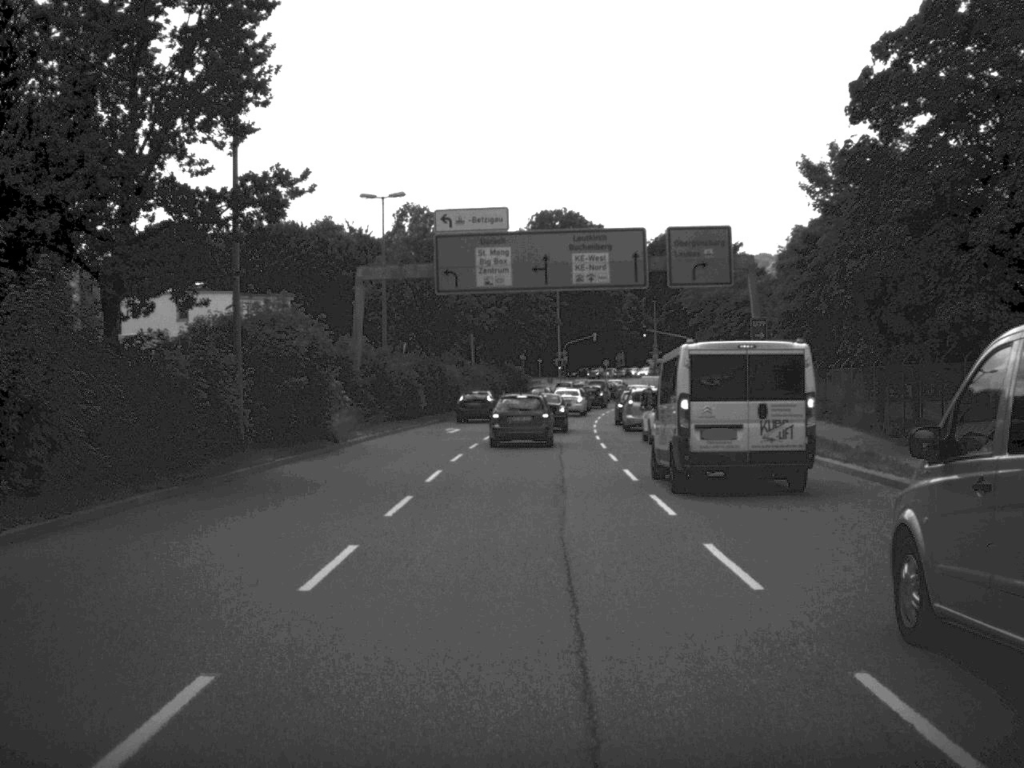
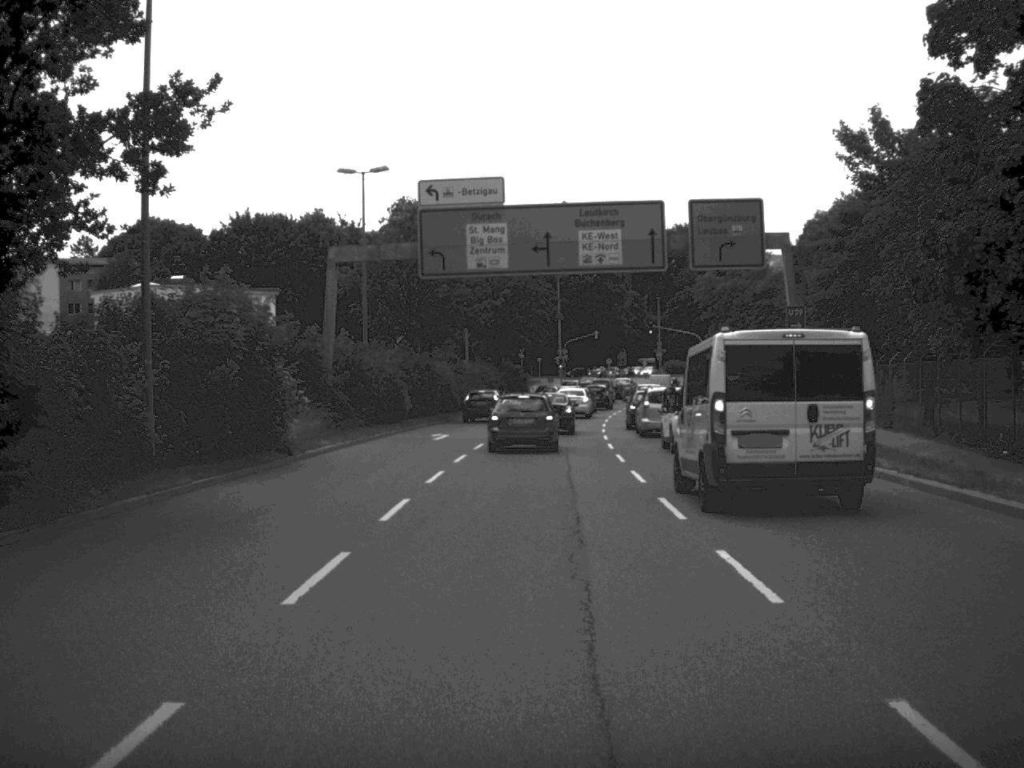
(0.0, +6.6) m; 0°
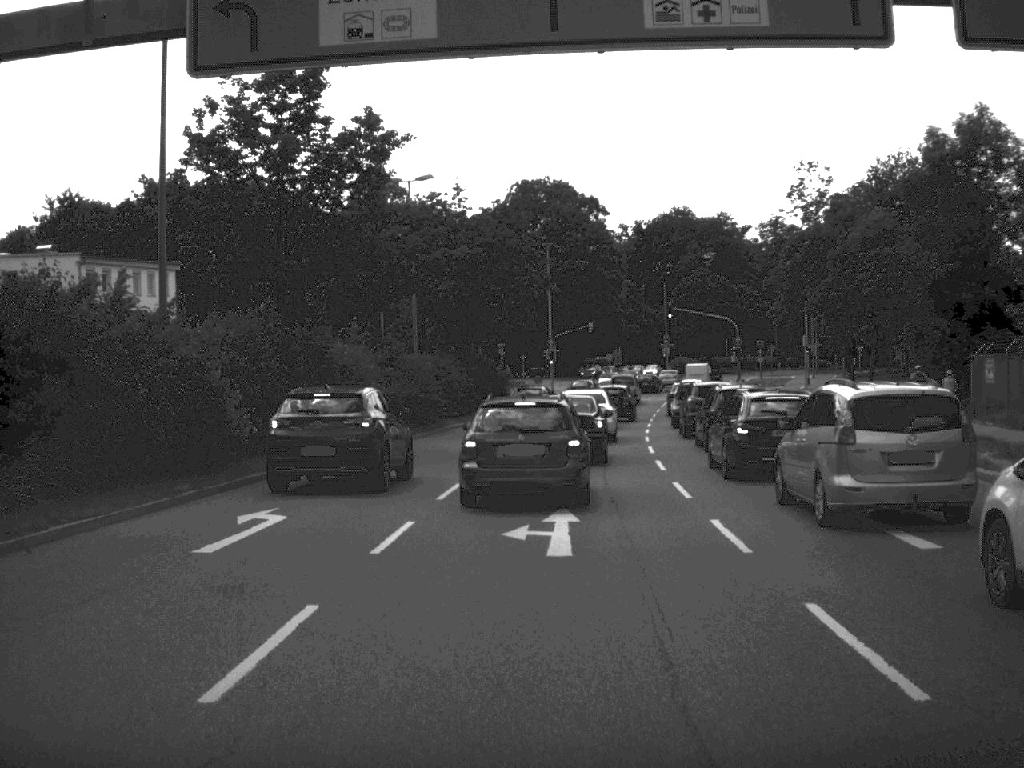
(+0.1, +26.5) m; 0°
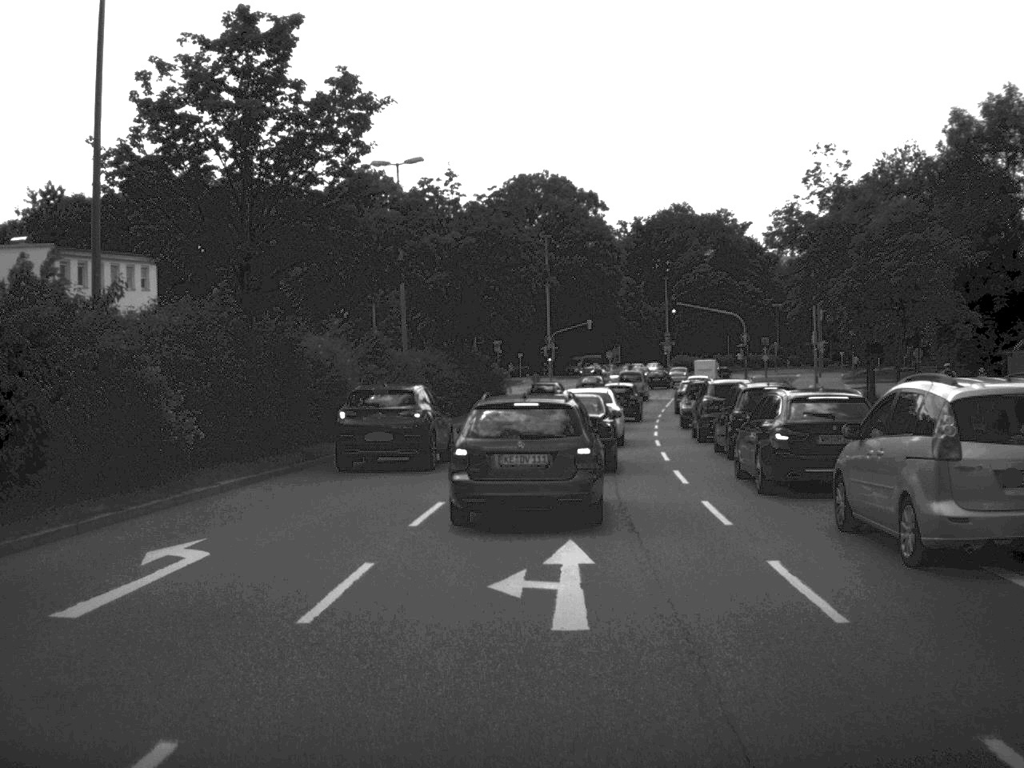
(0.0, +3.7) m; 0°
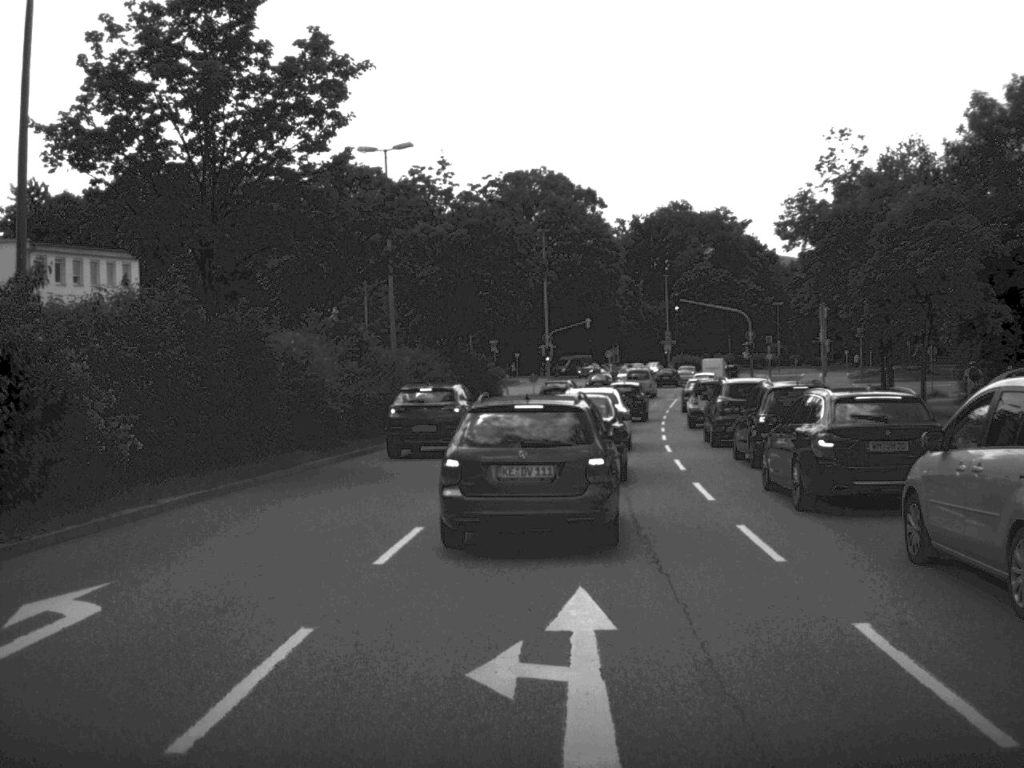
(0.0, +3.1) m; 0°
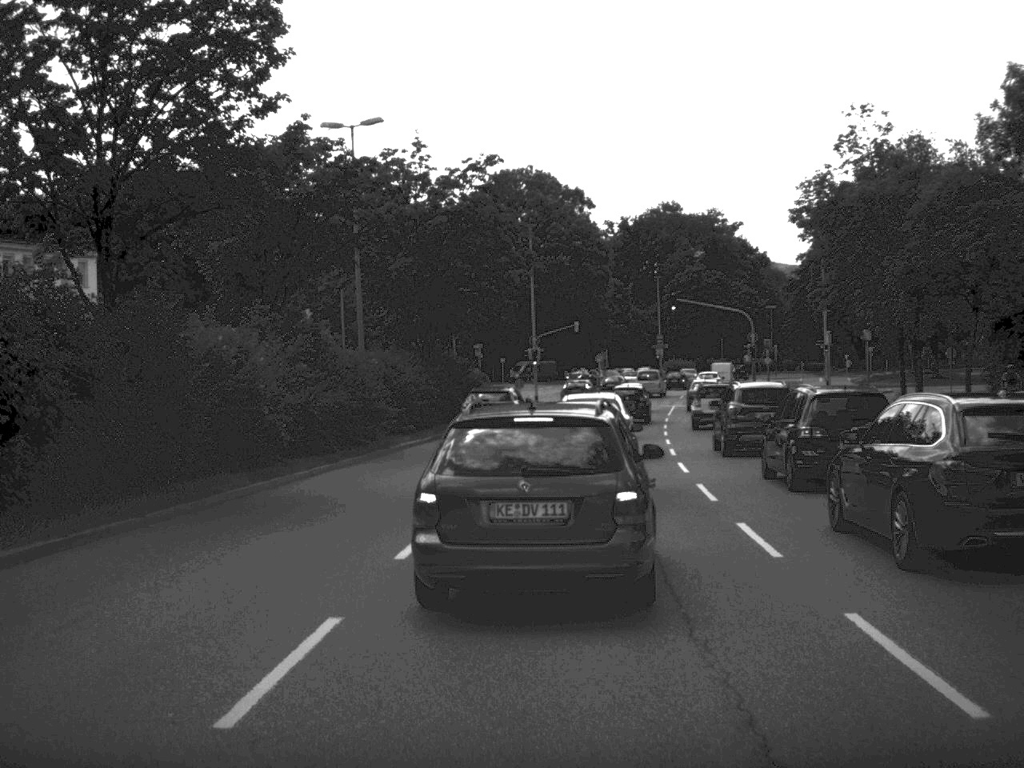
(0.0, +5.4) m; 0°
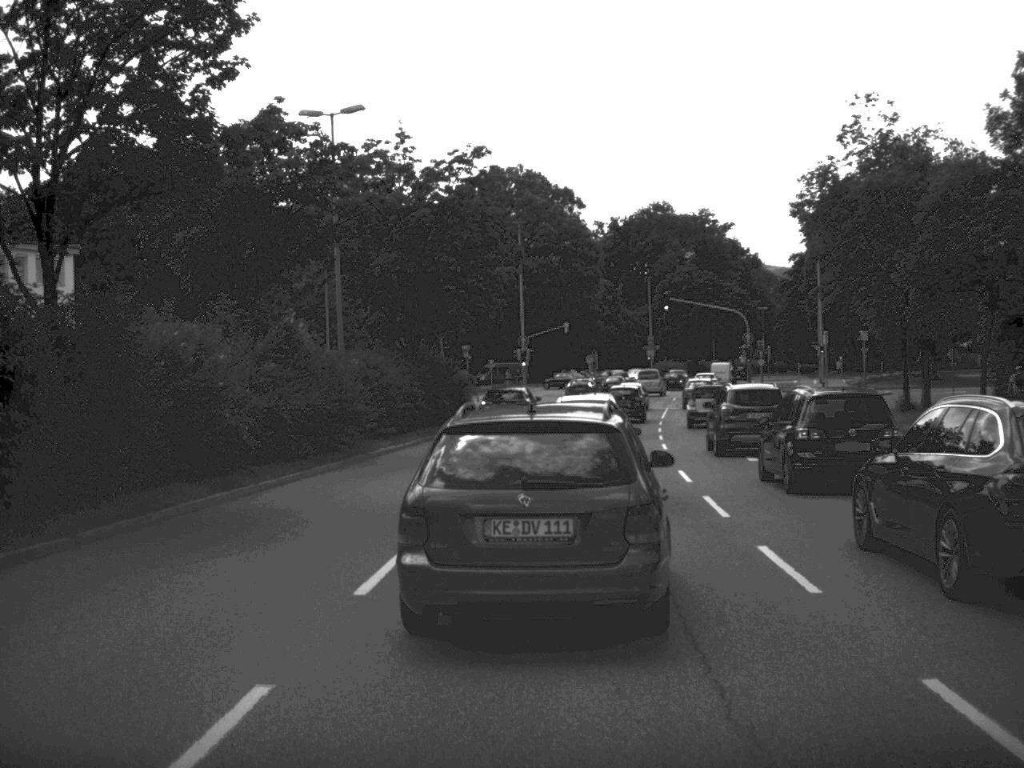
(0.0, +2.0) m; 0°
